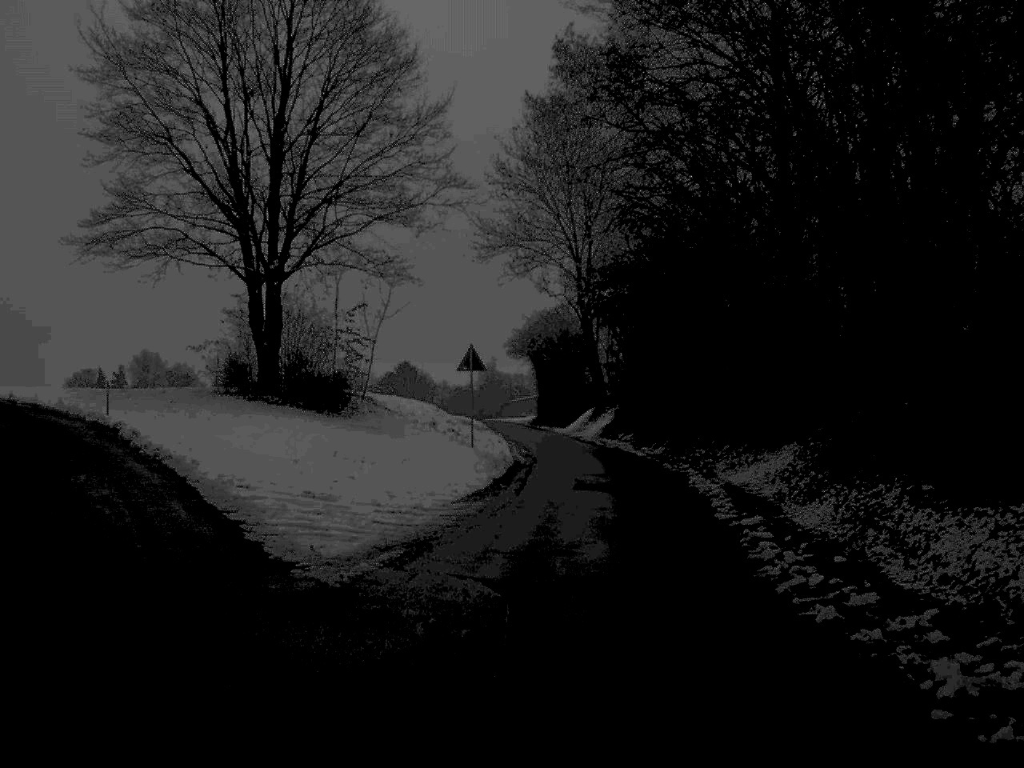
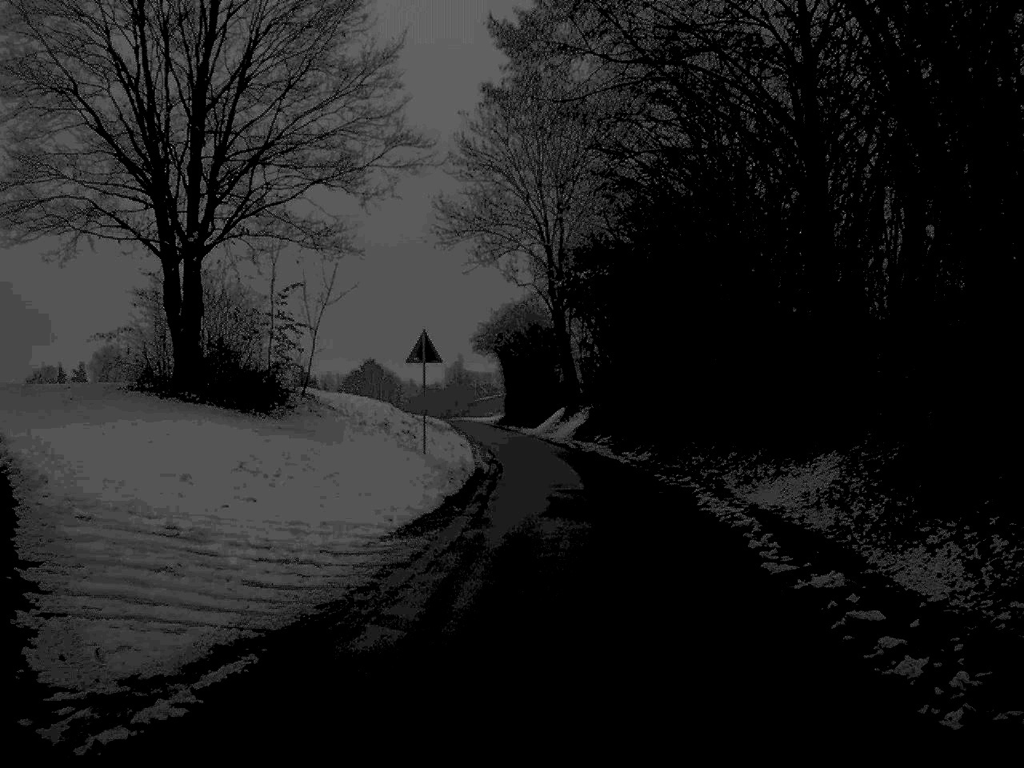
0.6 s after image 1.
(+0.1, +5.8) m; +1°
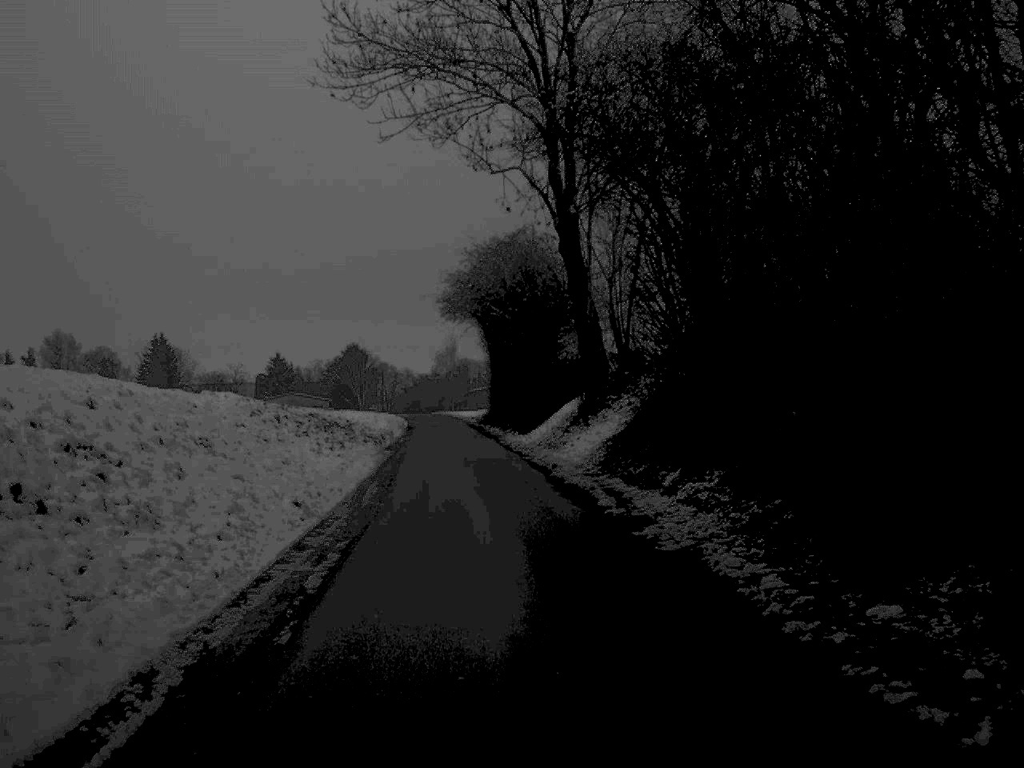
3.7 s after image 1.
(+0.7, +32.0) m; 0°
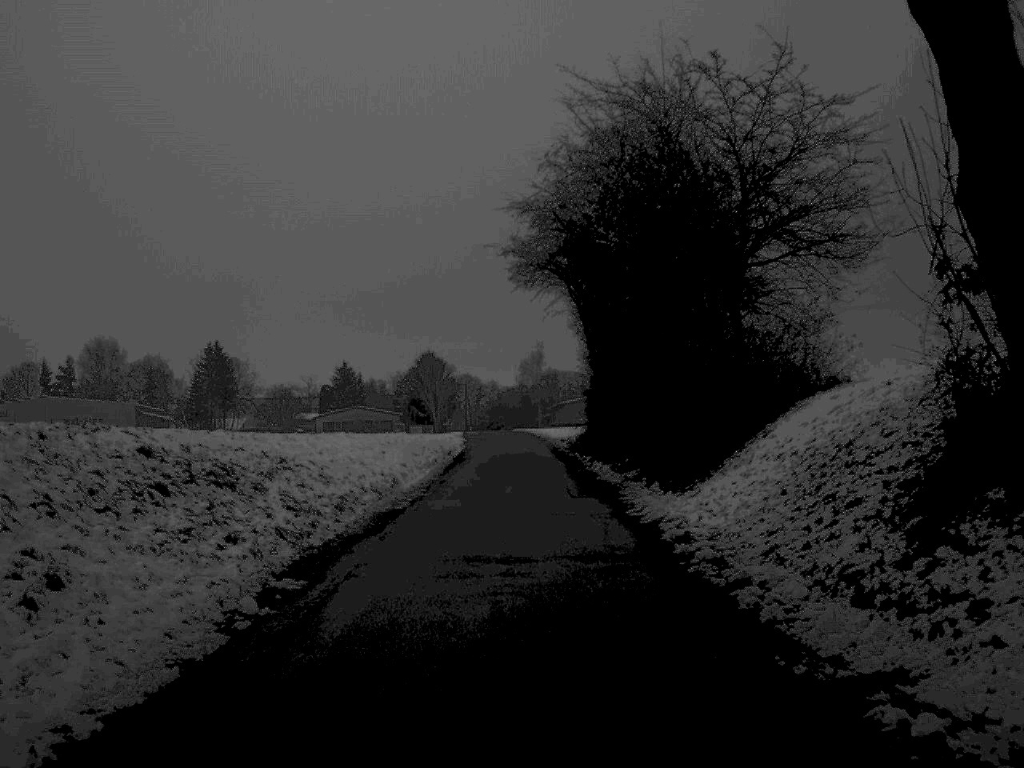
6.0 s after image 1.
(-1.0, +25.9) m; -4°
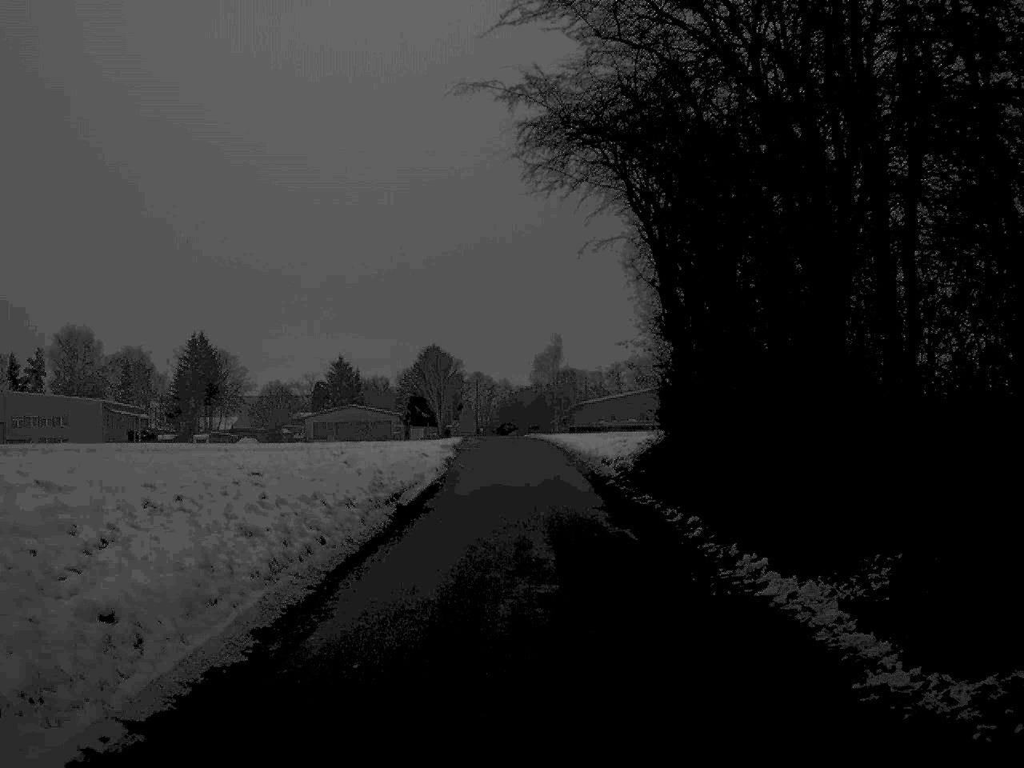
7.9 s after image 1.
(-0.2, +21.4) m; -1°
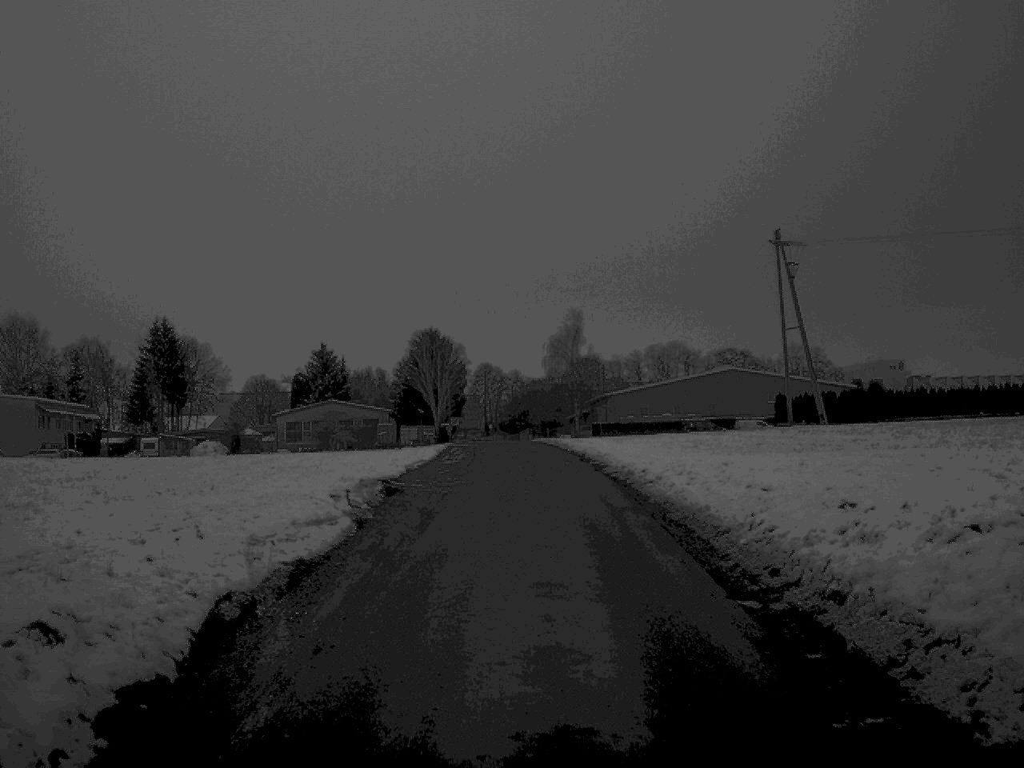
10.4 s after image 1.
(-0.2, +28.9) m; -1°
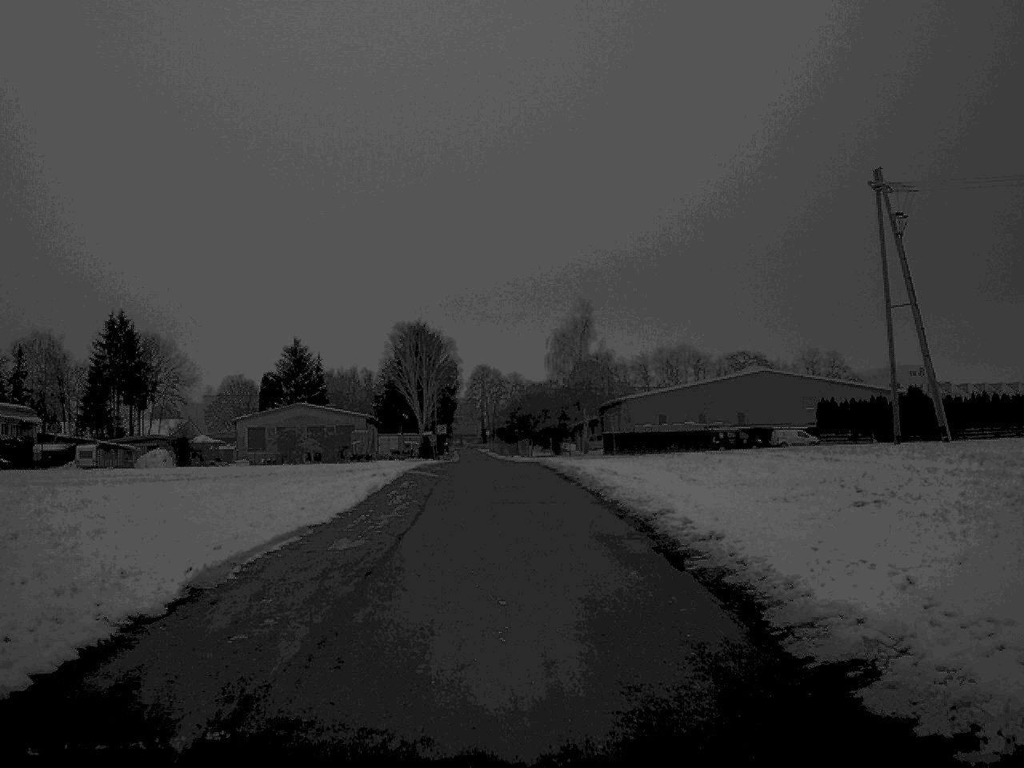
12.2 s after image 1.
(0.0, +20.7) m; 0°
